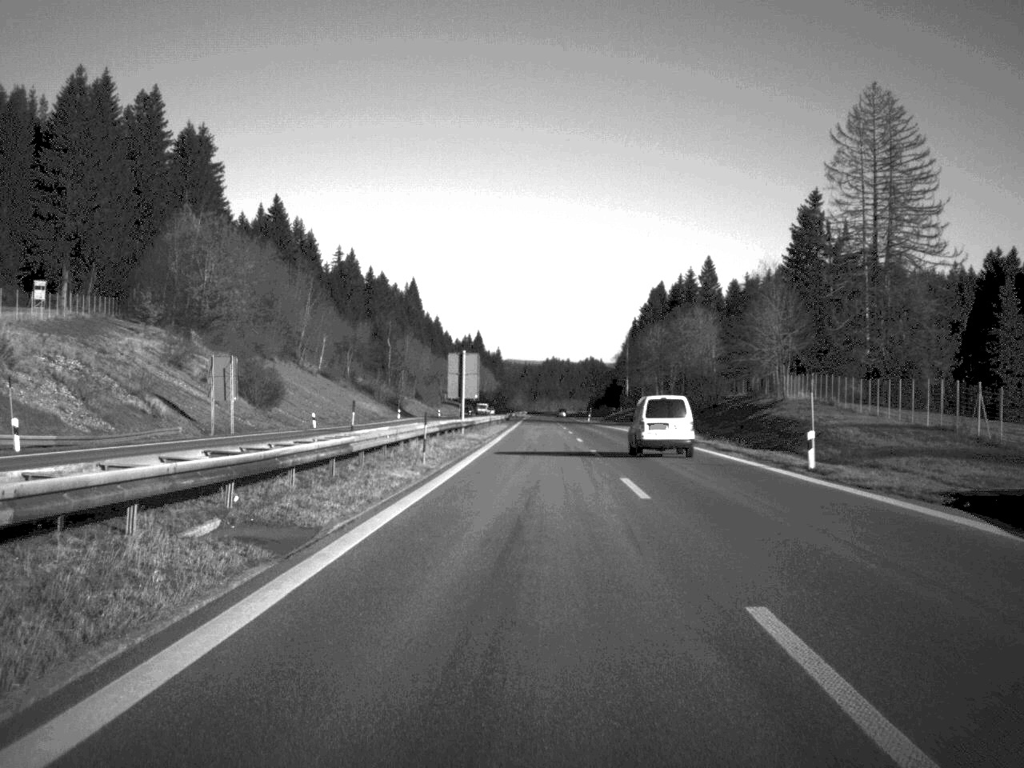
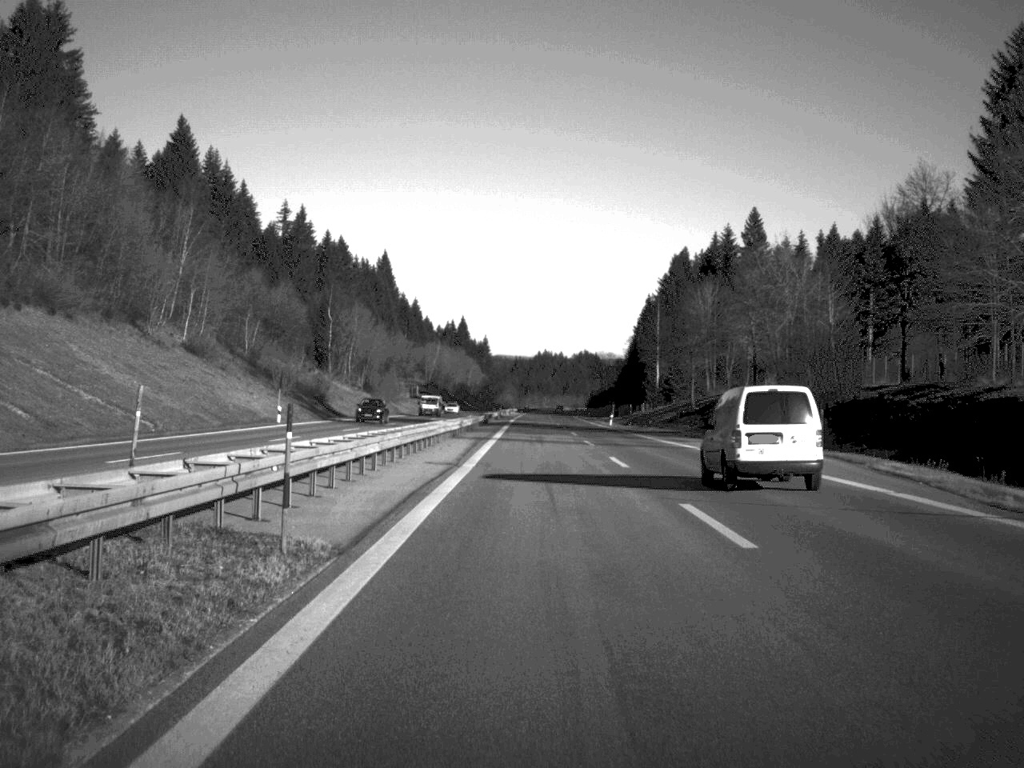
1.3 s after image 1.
(+0.2, +61.1) m; 0°
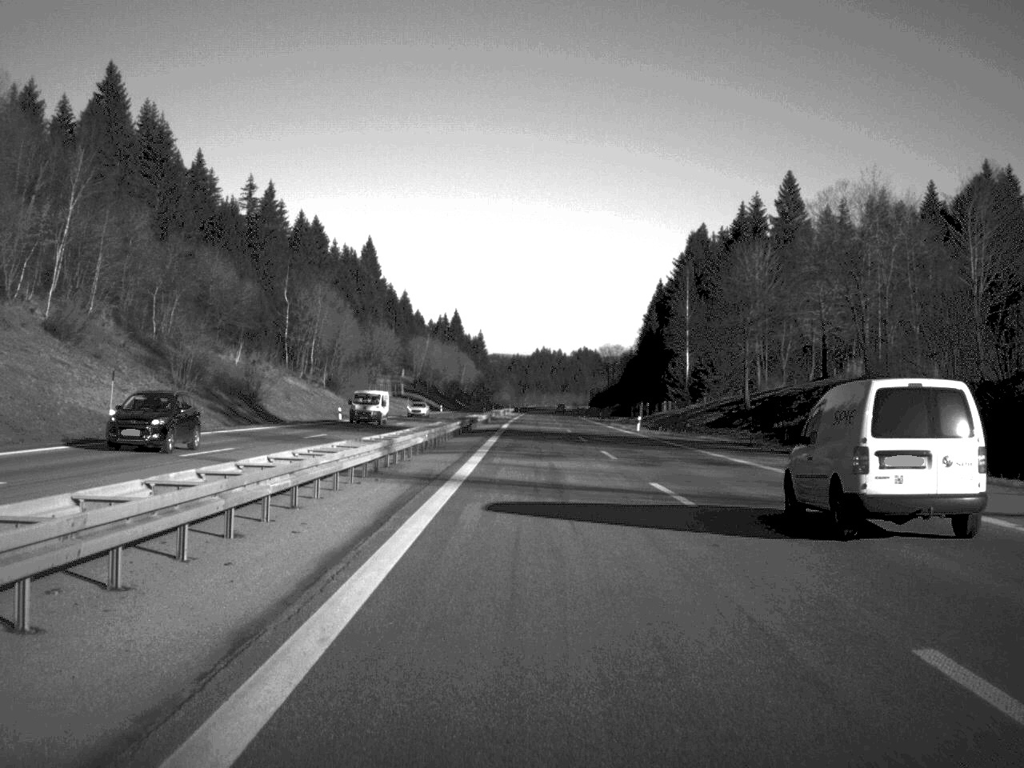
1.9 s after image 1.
(0.0, +29.5) m; 0°
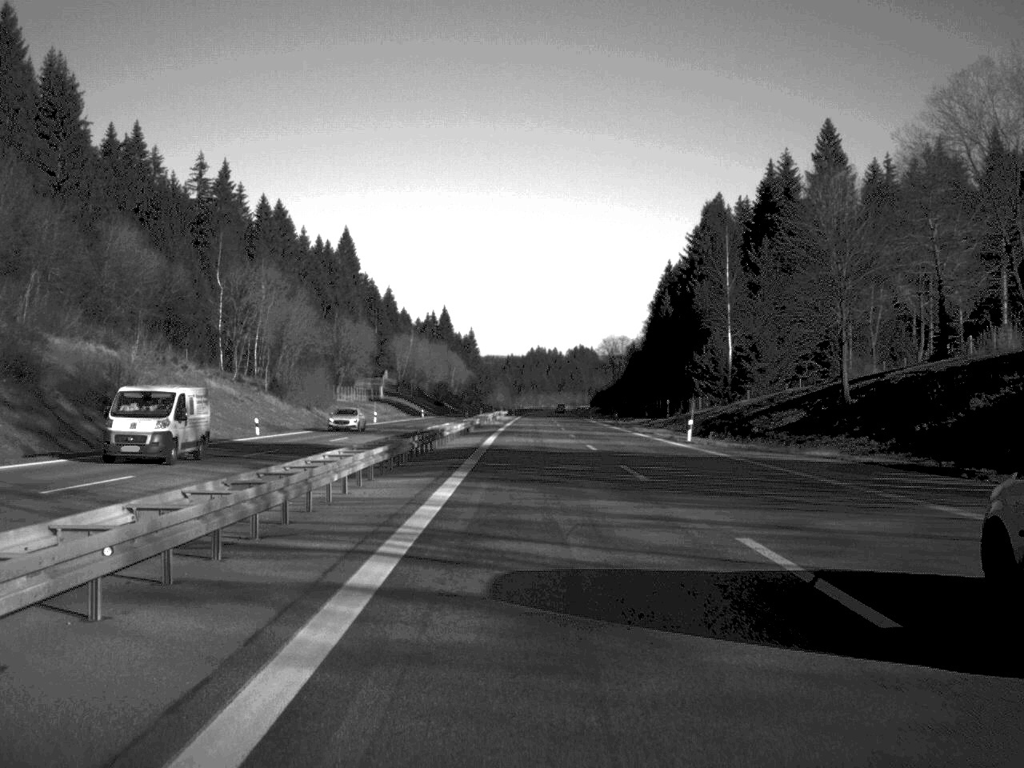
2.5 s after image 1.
(0.0, +28.3) m; 0°
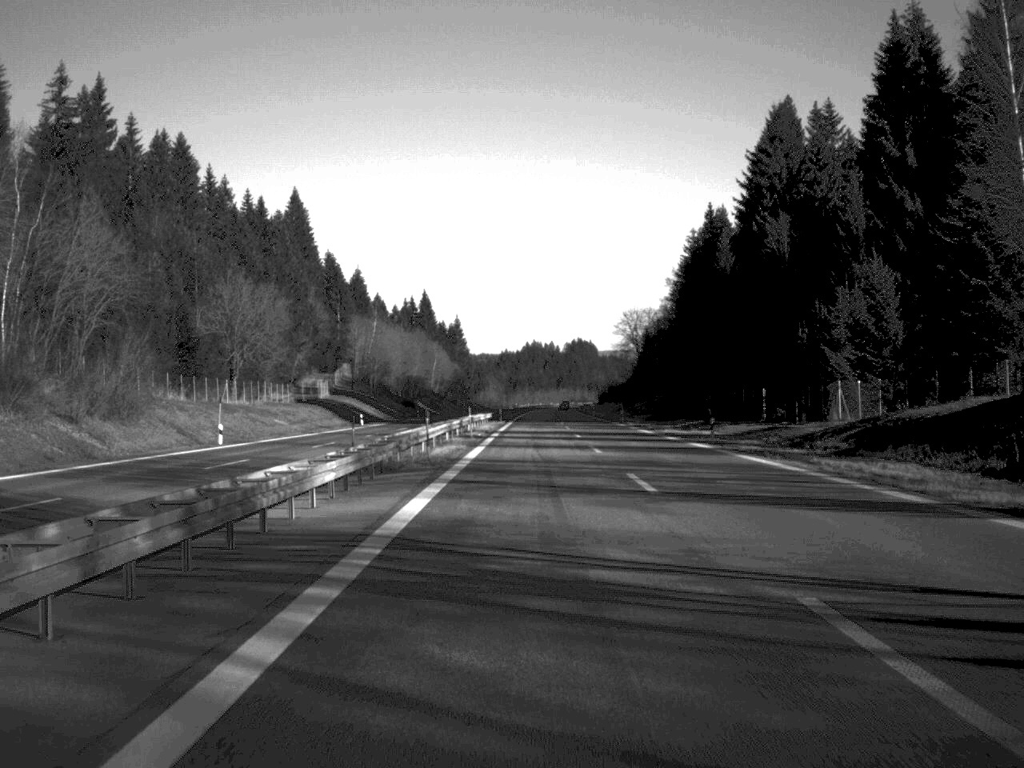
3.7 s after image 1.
(+0.1, +58.0) m; 0°
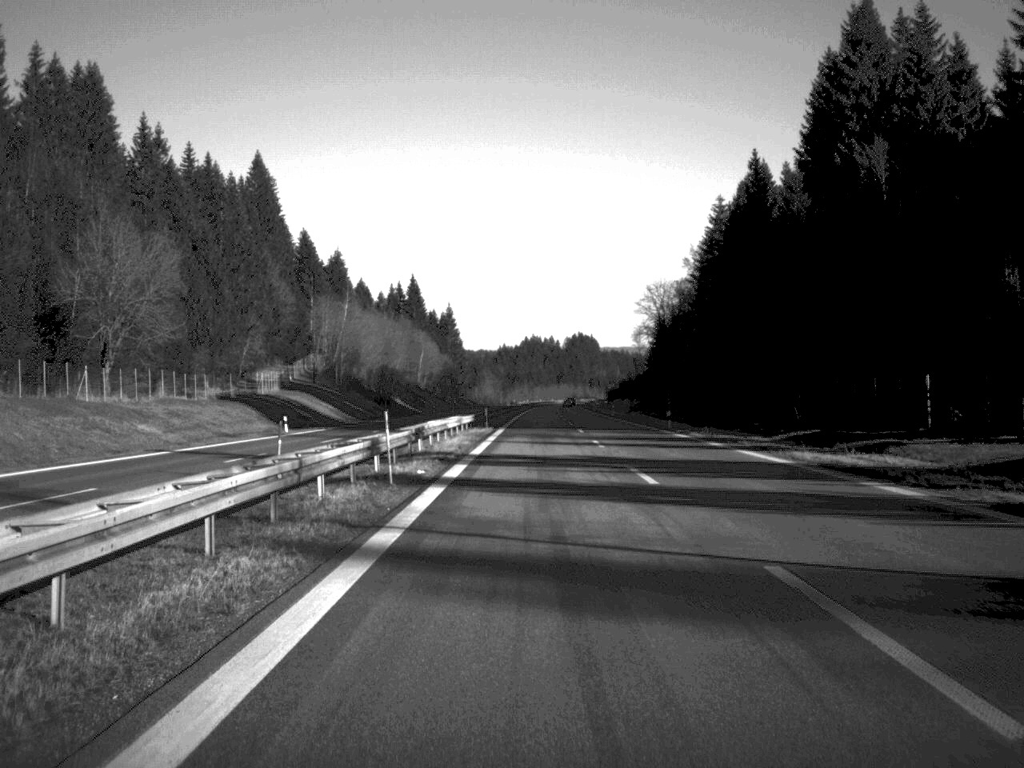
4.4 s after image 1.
(0.0, +33.7) m; 0°
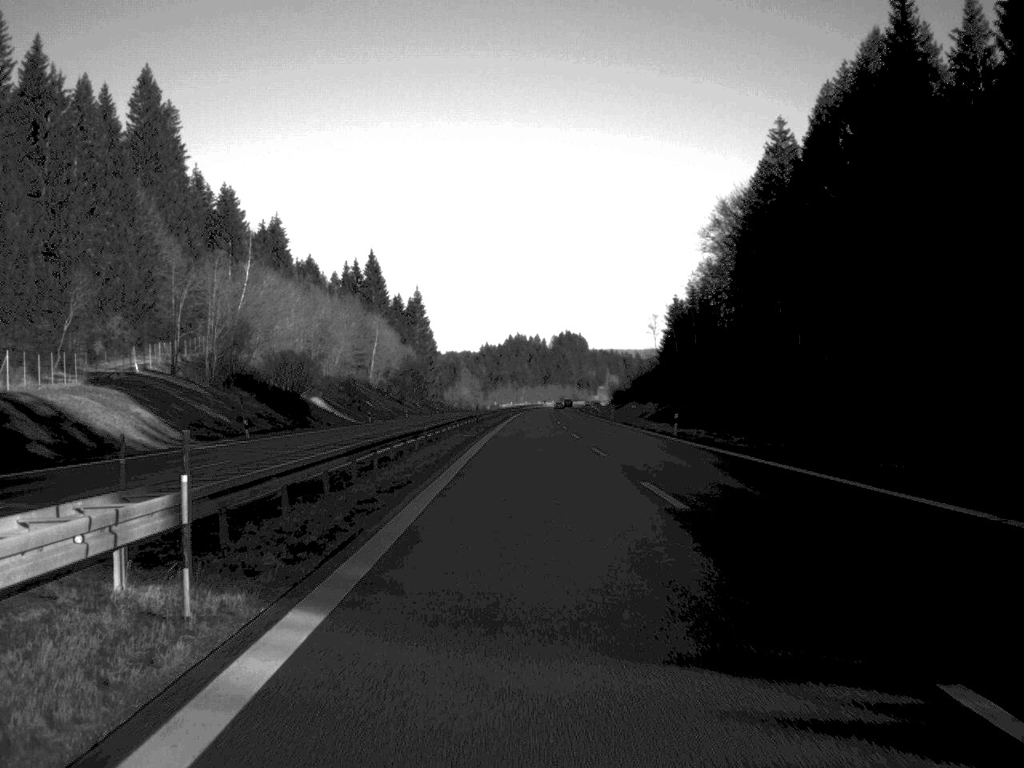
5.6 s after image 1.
(+0.3, +57.7) m; +1°
